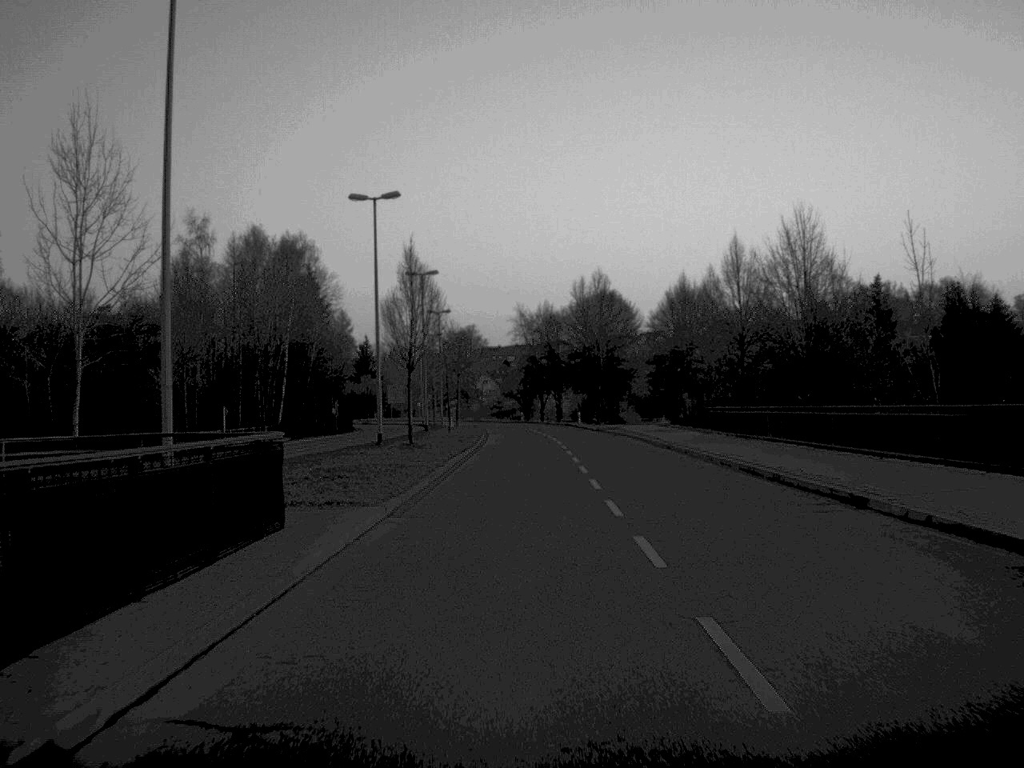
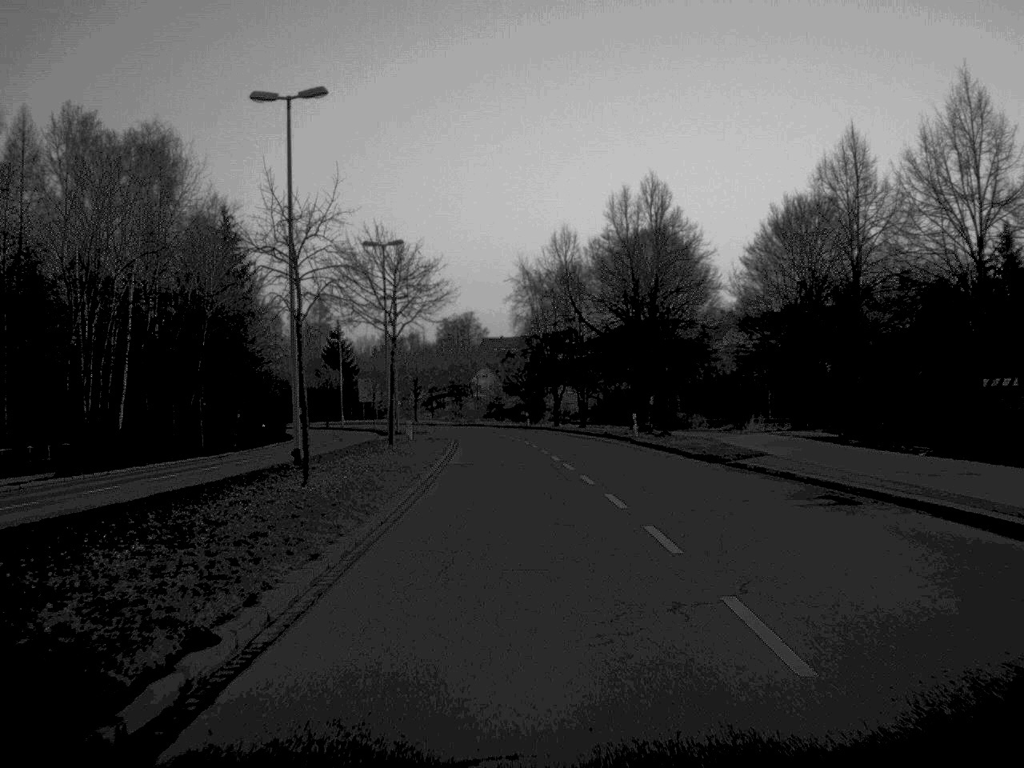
(-0.1, +47.1) m; 0°
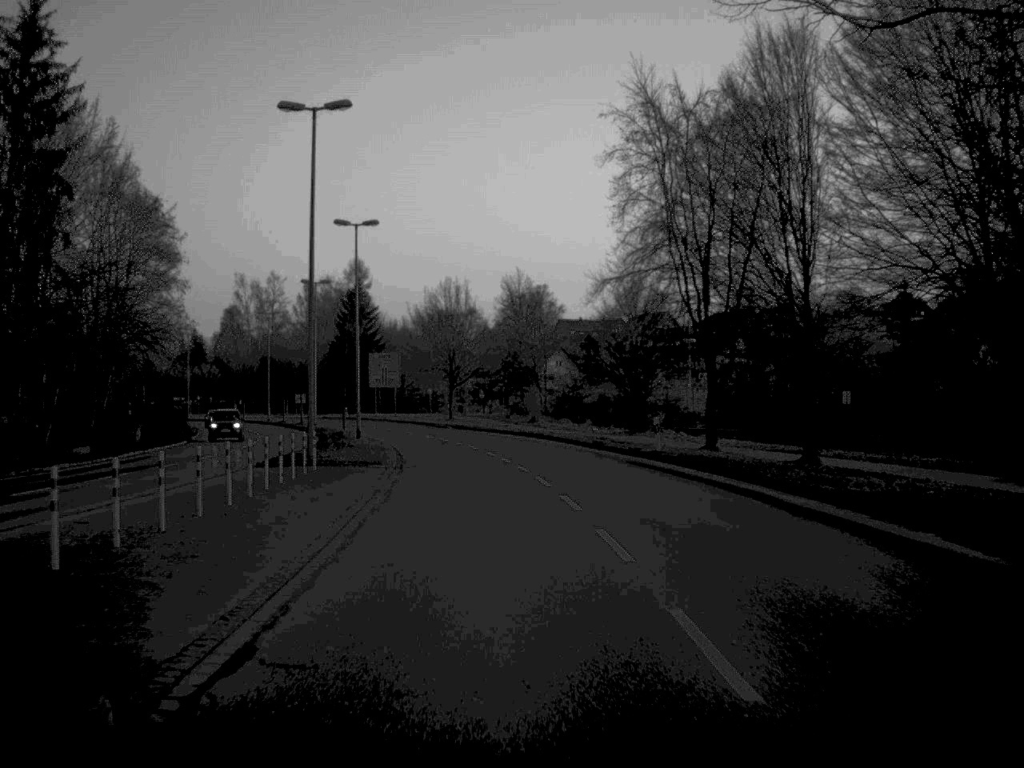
(-1.5, +60.0) m; -3°
